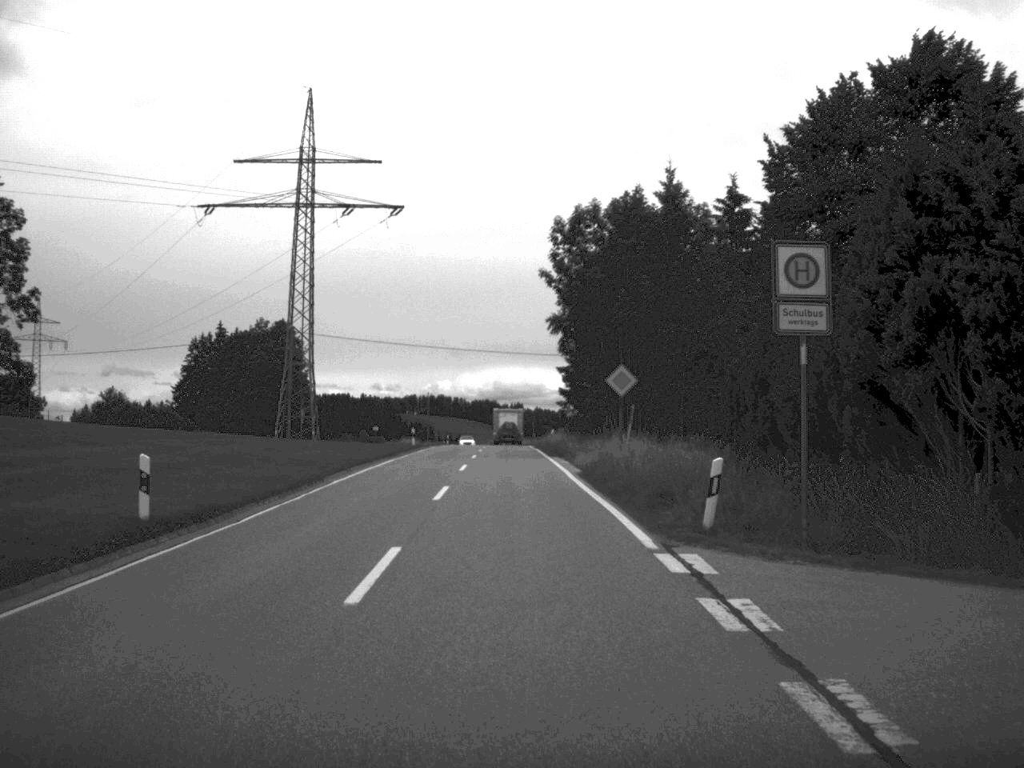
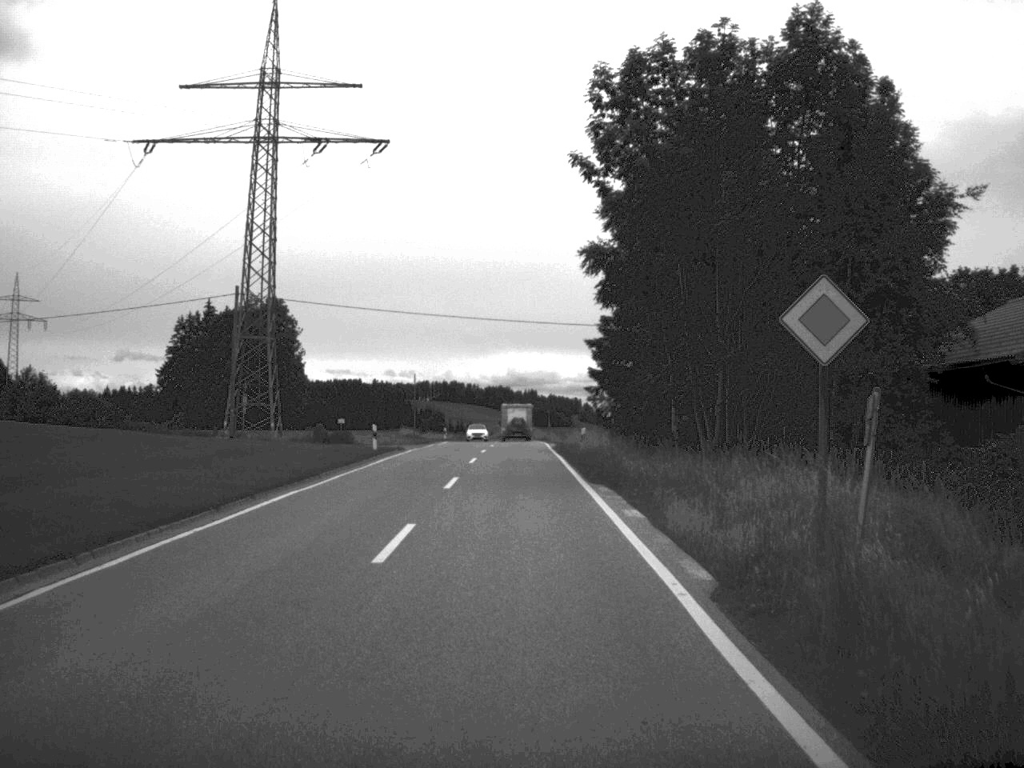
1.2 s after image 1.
(-0.1, +20.8) m; -1°
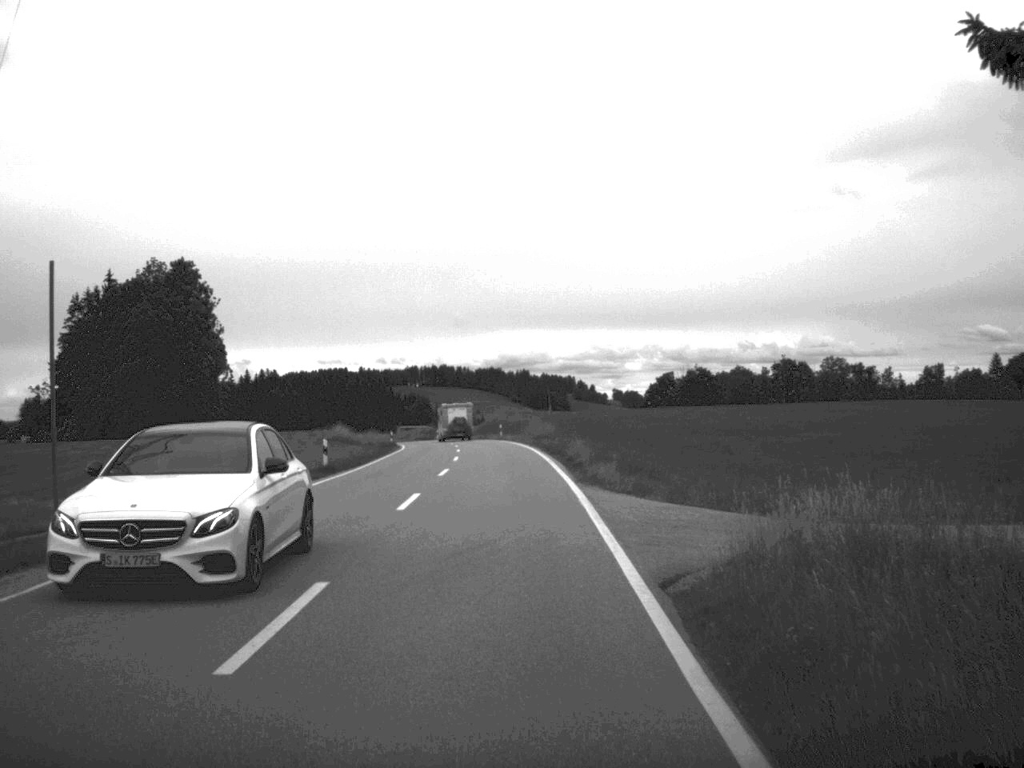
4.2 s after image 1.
(+0.1, +51.9) m; 0°
